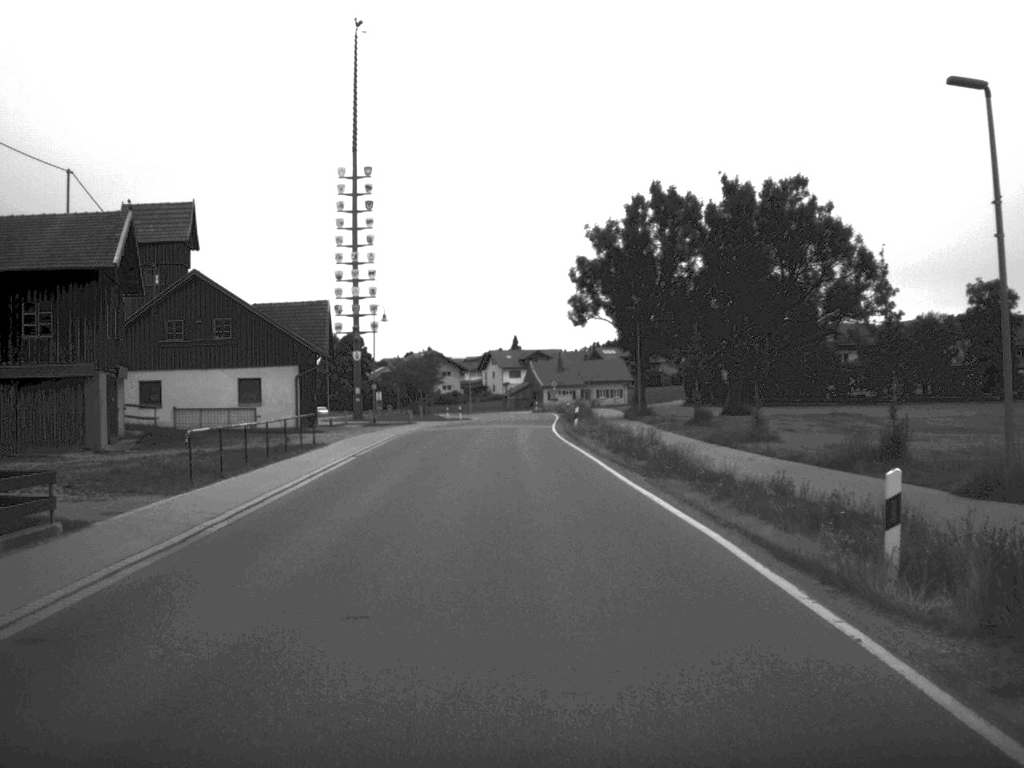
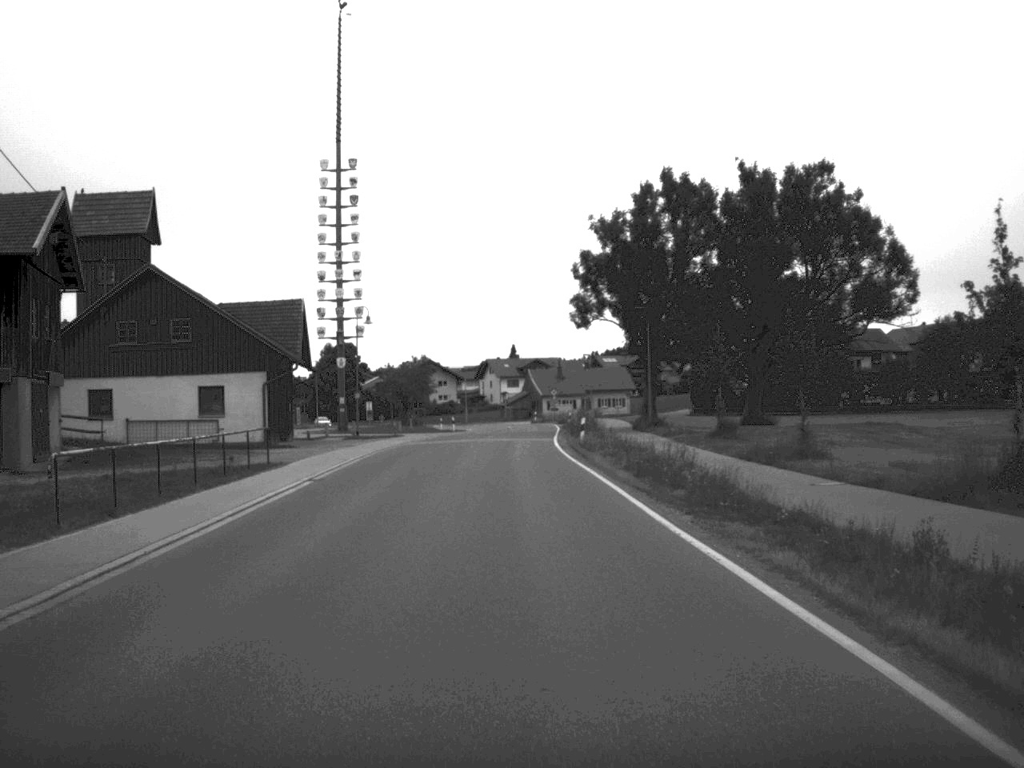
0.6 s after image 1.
(0.0, +6.9) m; 0°
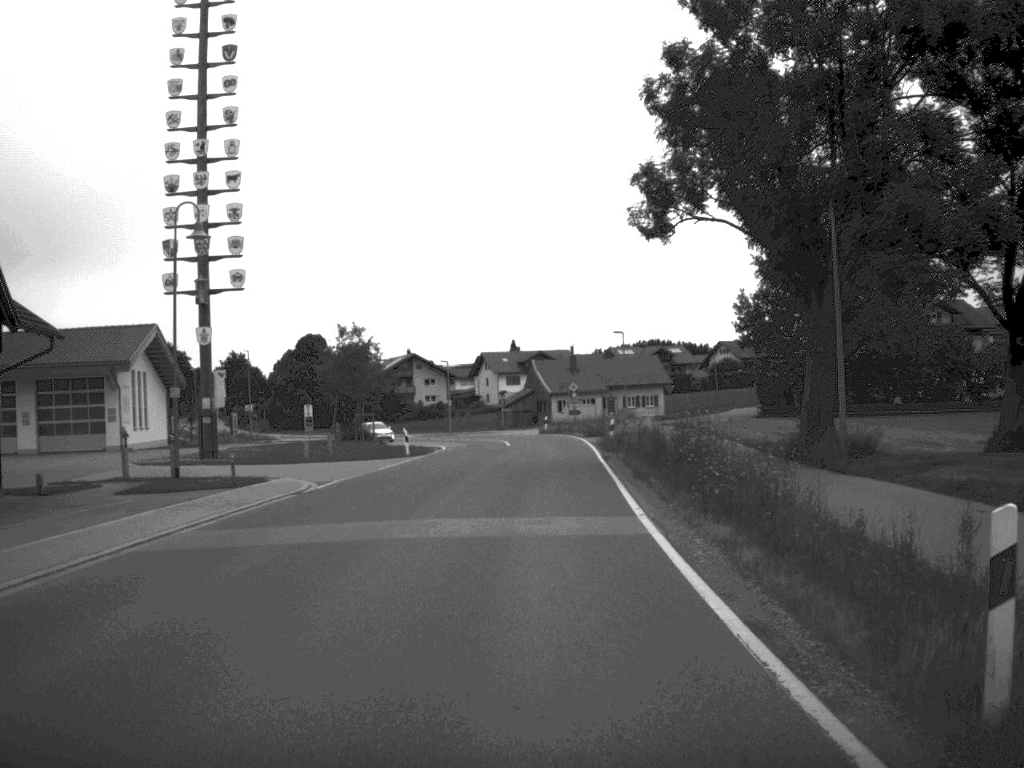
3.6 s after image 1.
(-0.4, +37.3) m; 0°
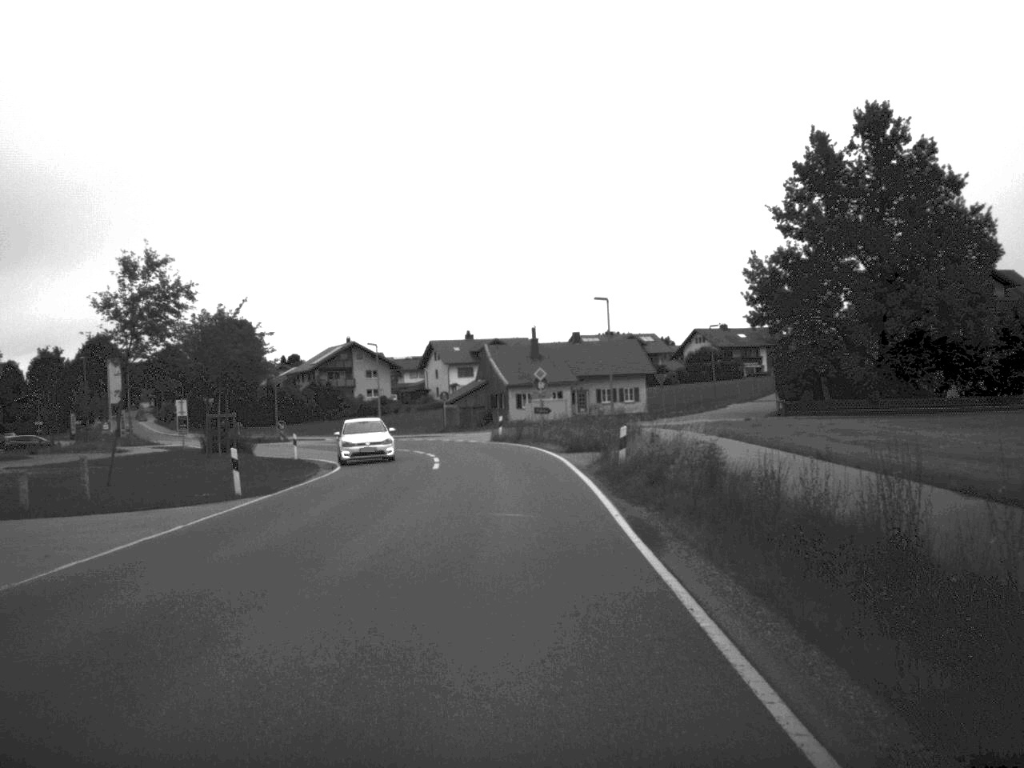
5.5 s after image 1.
(+0.4, +23.0) m; +2°
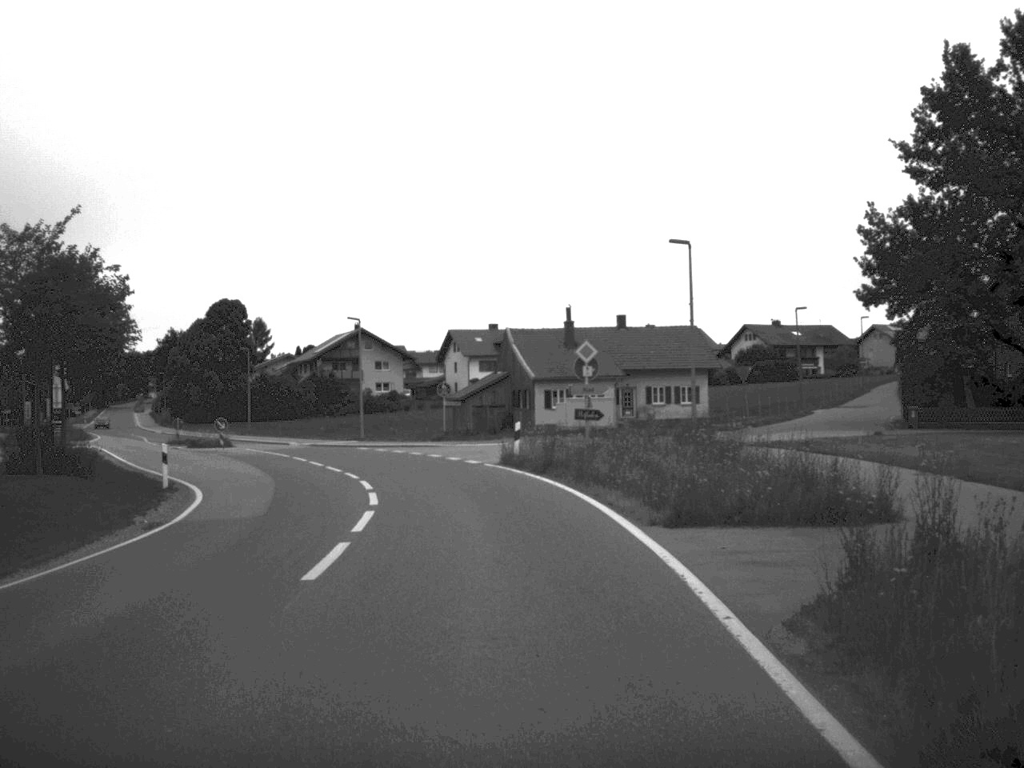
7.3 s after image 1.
(-0.1, +21.3) m; -1°
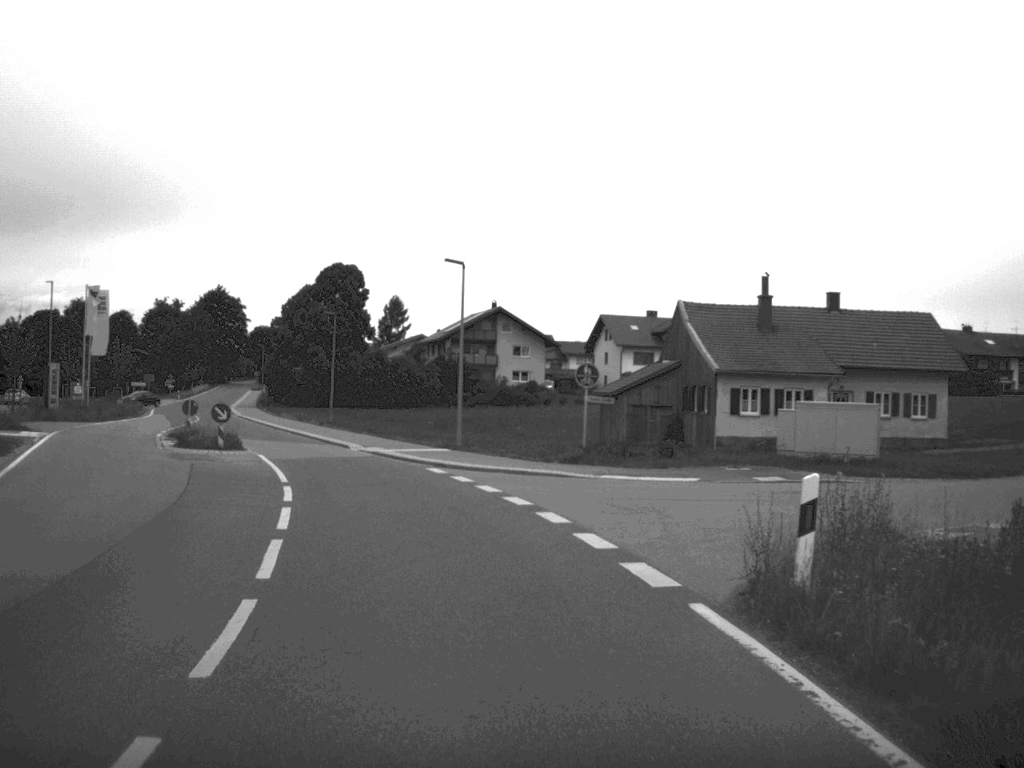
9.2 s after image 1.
(-1.0, +22.2) m; -7°
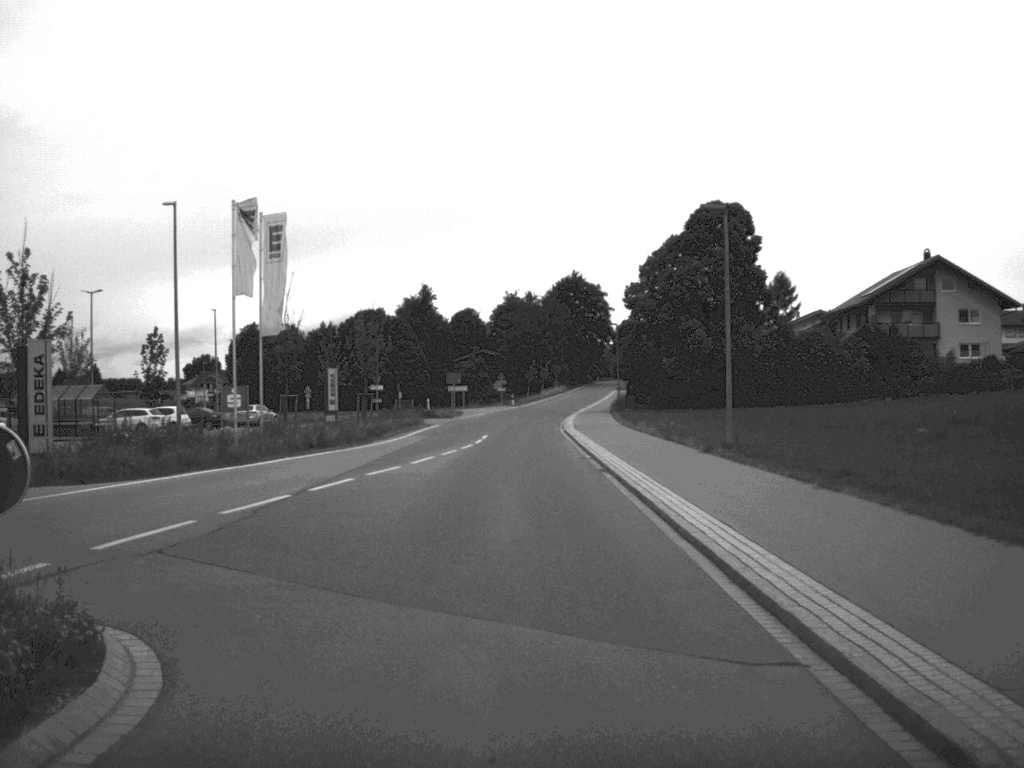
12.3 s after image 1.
(-5.8, +37.3) m; -17°
